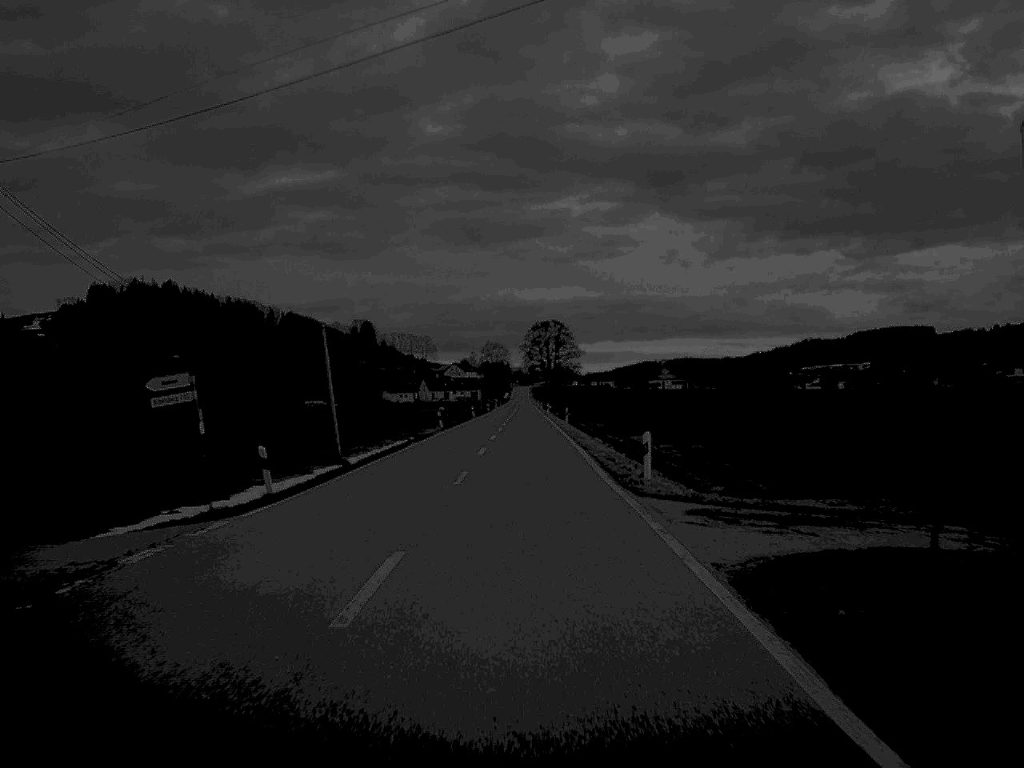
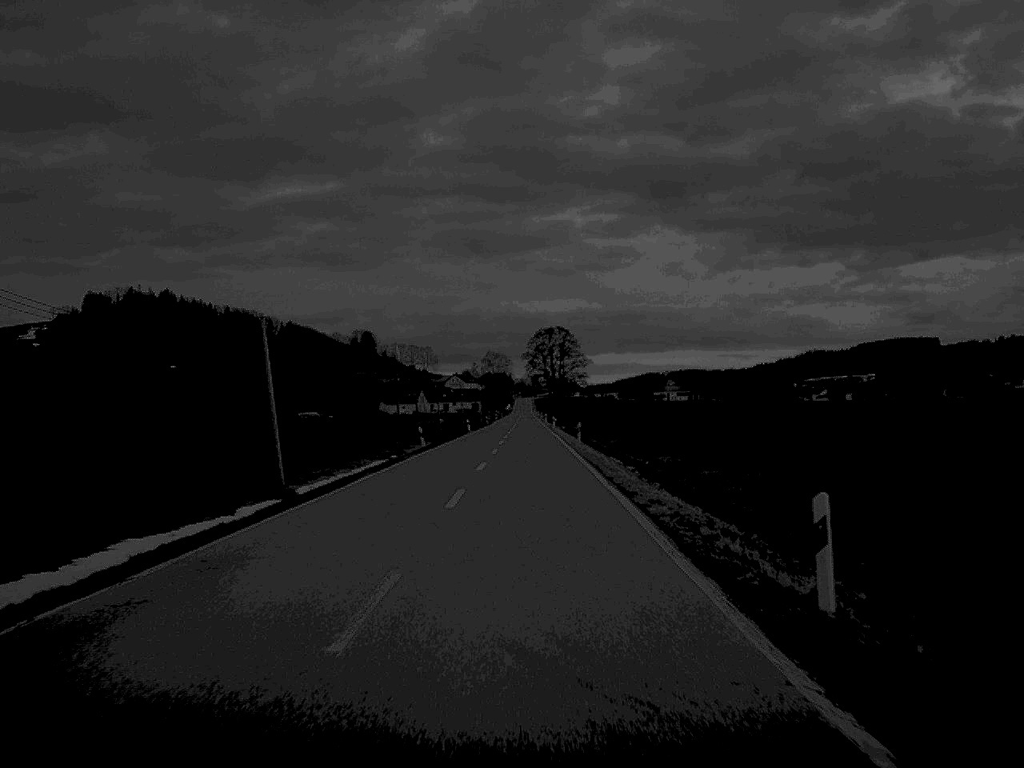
(0.0, +14.7) m; 0°
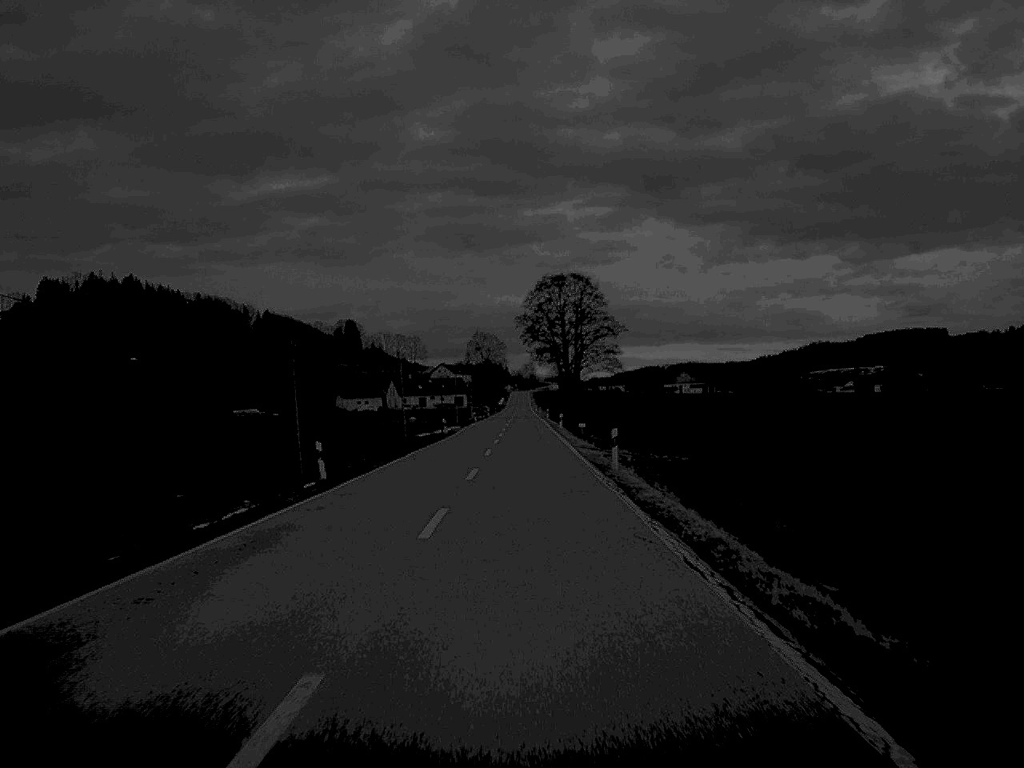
(+0.1, +78.0) m; 0°
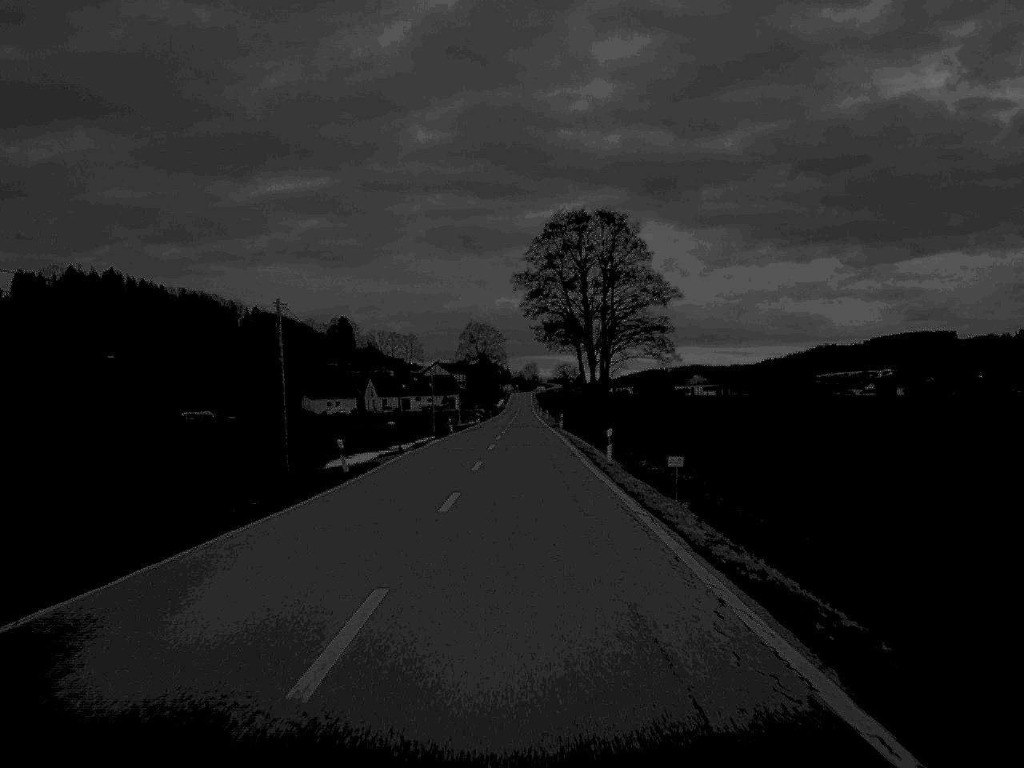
(0.0, +45.2) m; 0°
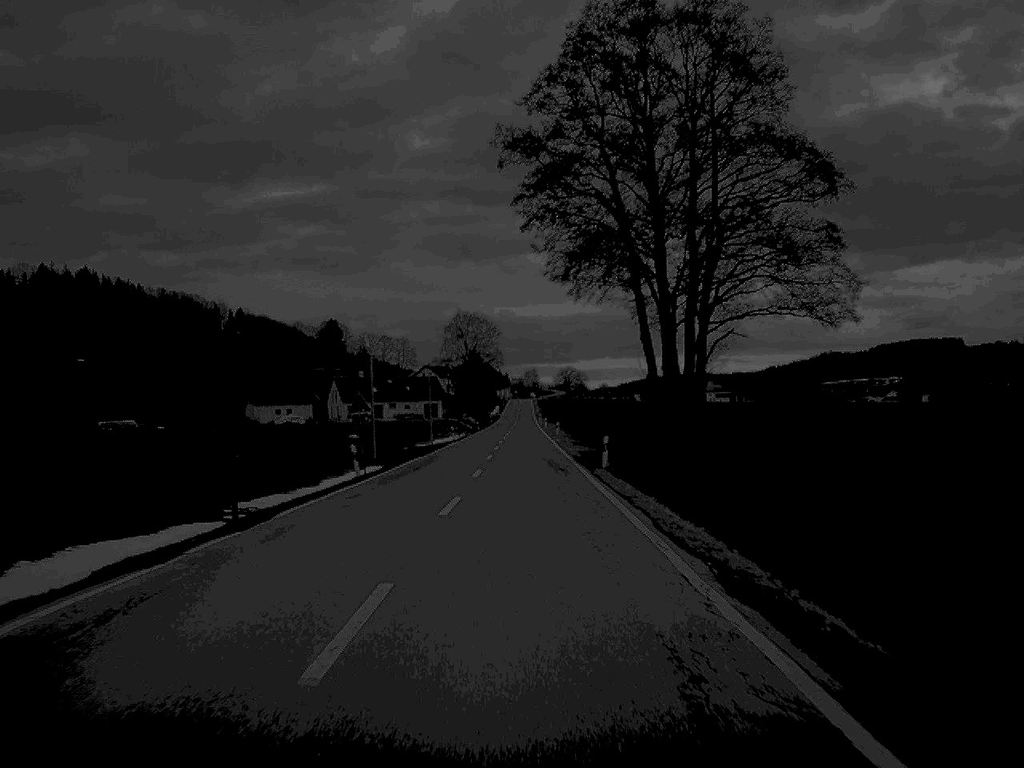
(0.0, +48.1) m; 0°
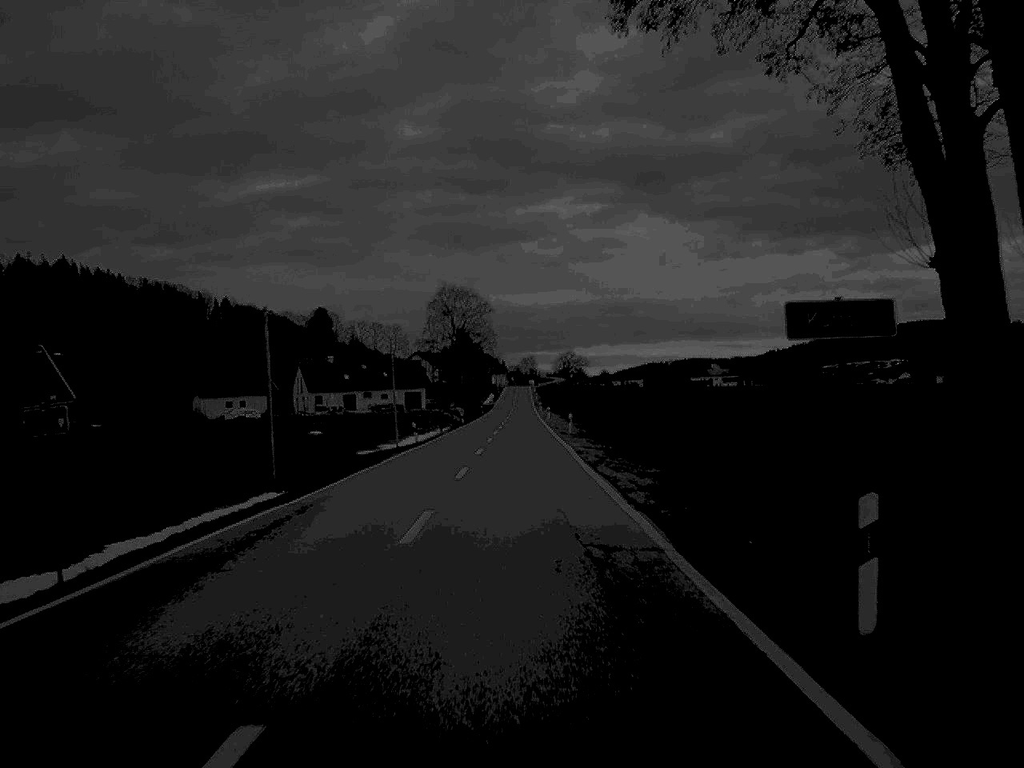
(0.0, +29.7) m; 0°
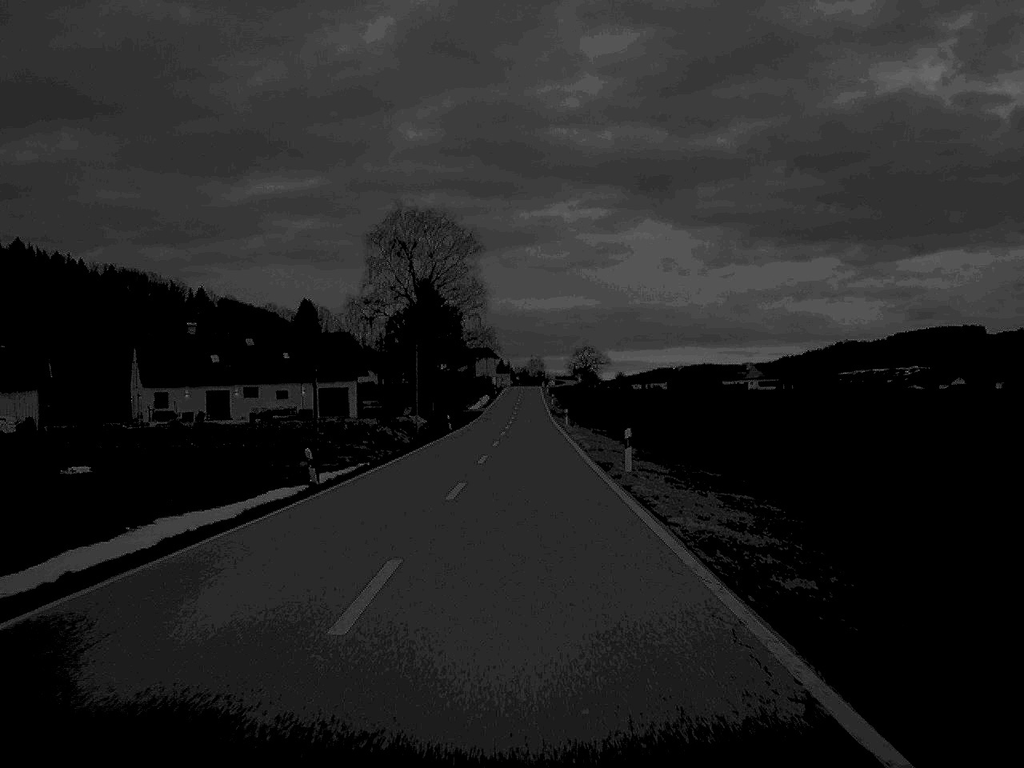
(-0.3, +78.7) m; 0°
